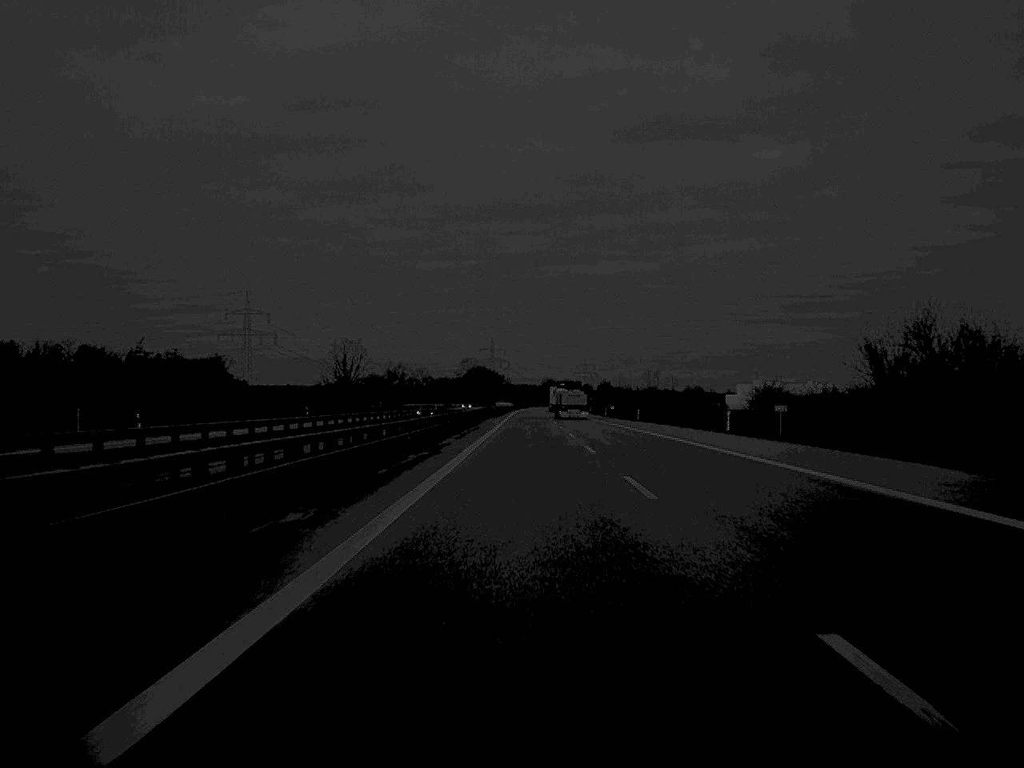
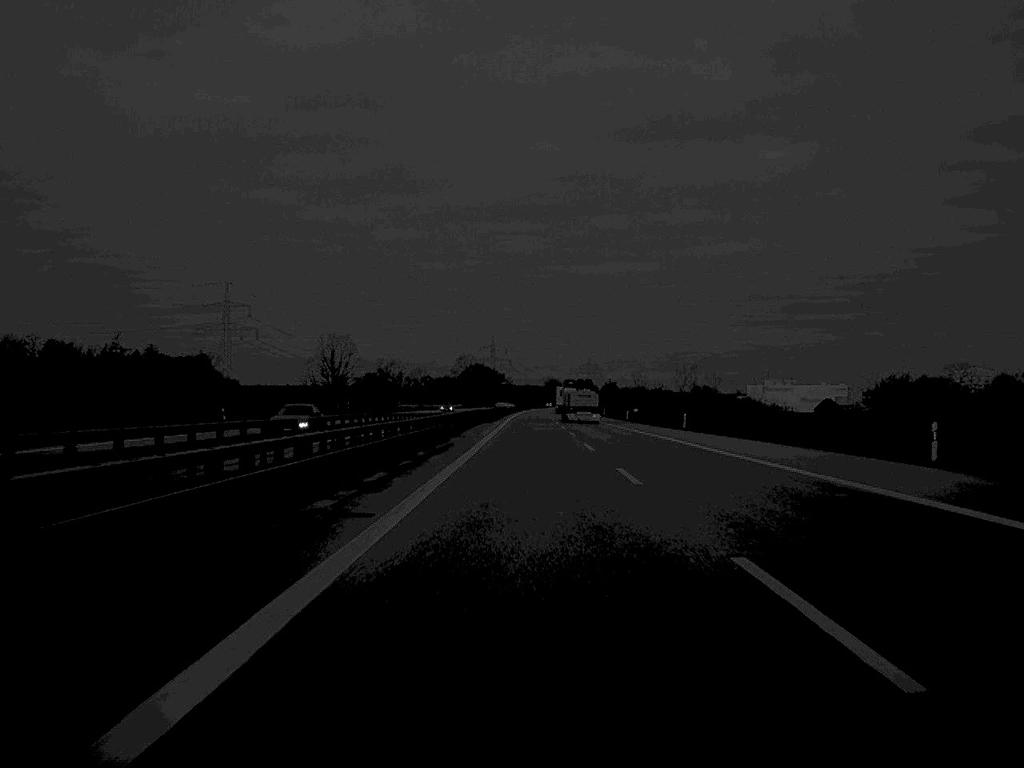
(0.0, +31.7) m; 0°
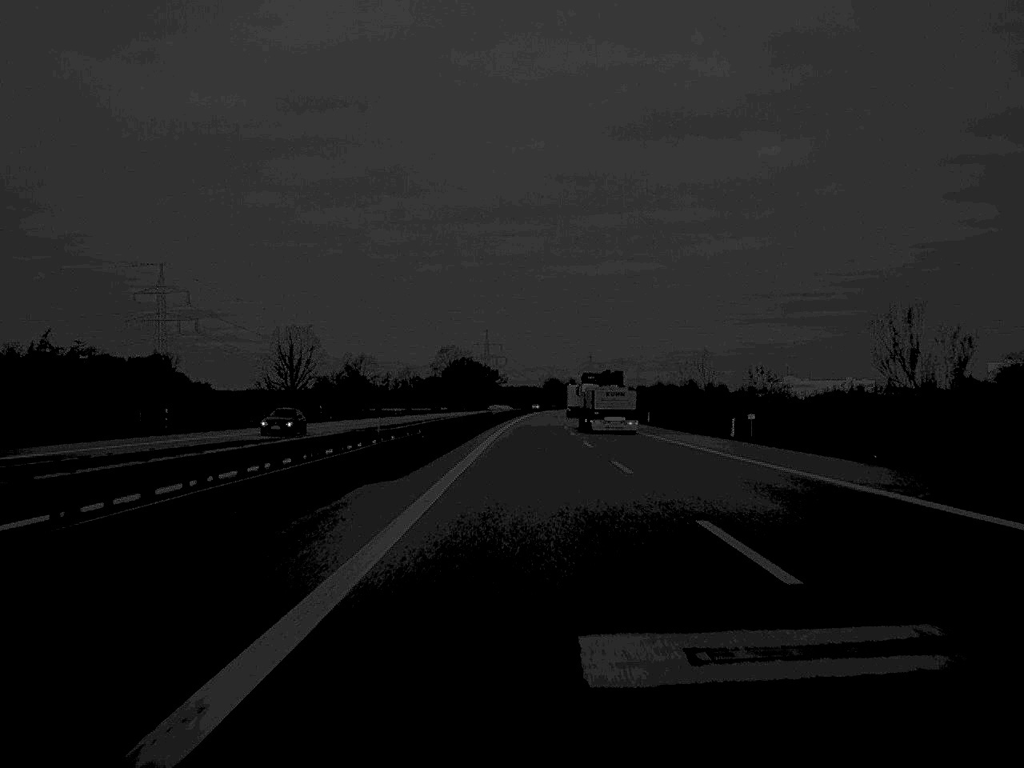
(0.0, +66.5) m; 0°
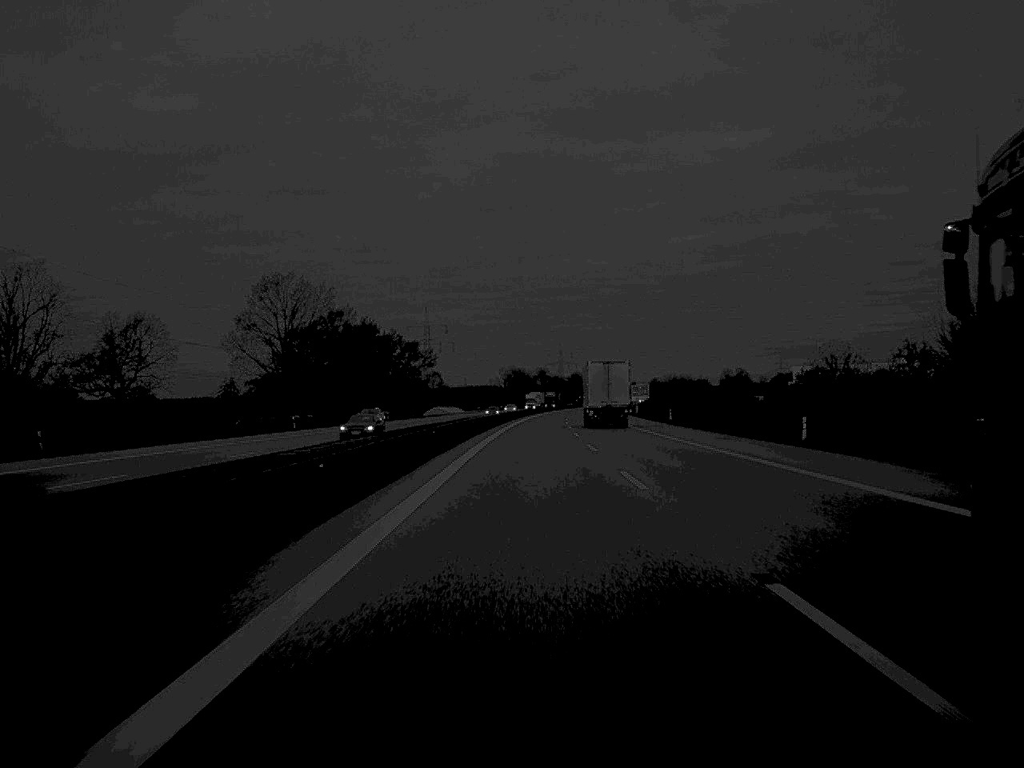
(+2.2, +166.2) m; +2°
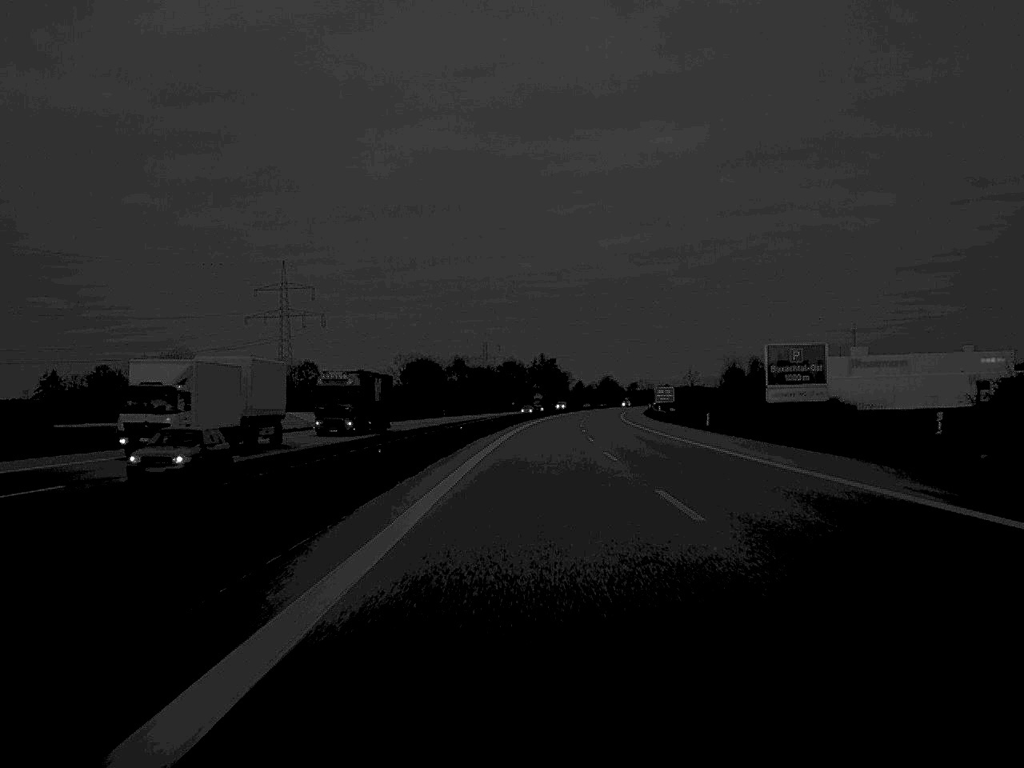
(+3.9, +166.2) m; +3°
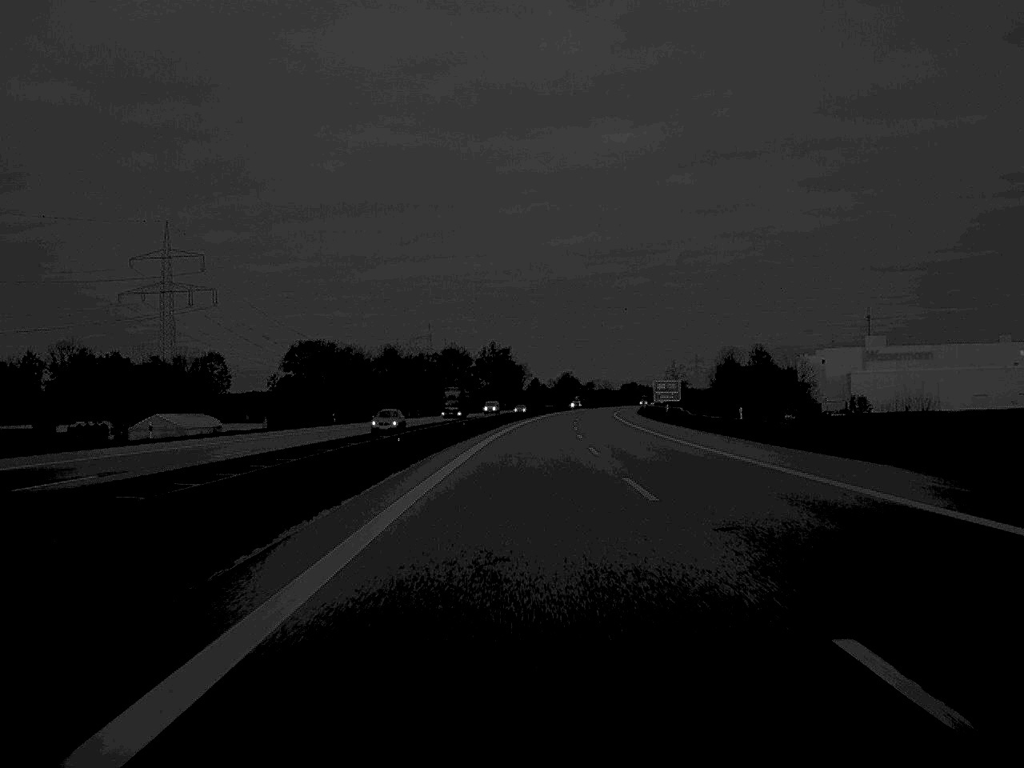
(+1.1, +68.0) m; +2°
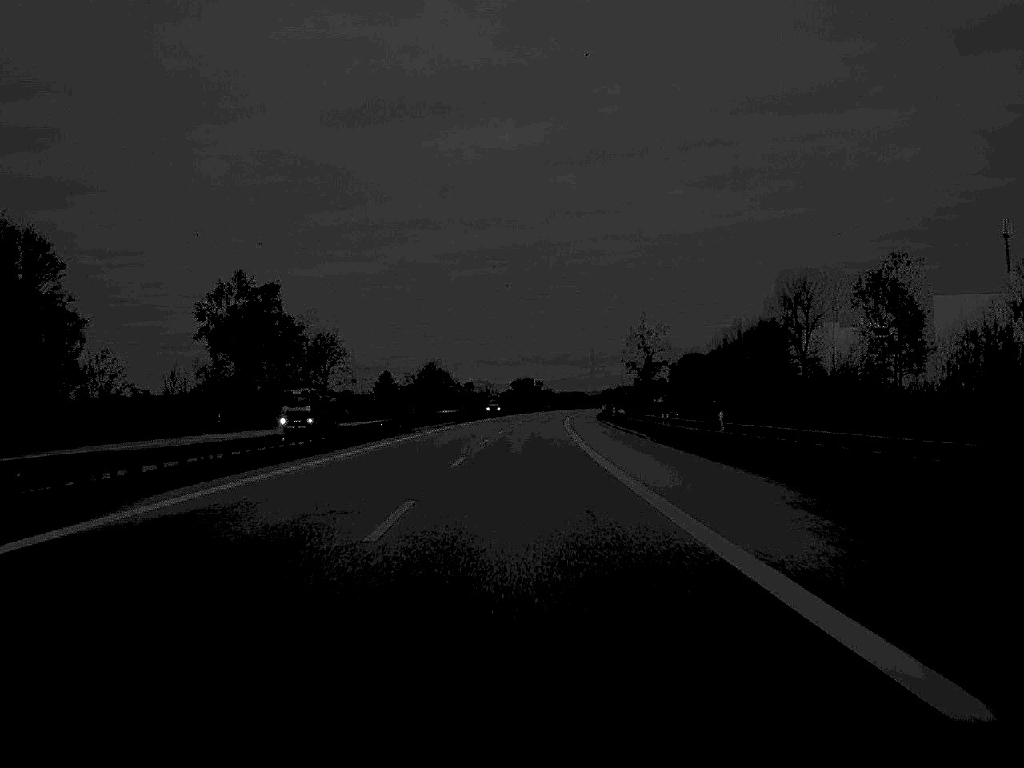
(+9.3, +166.0) m; +5°
